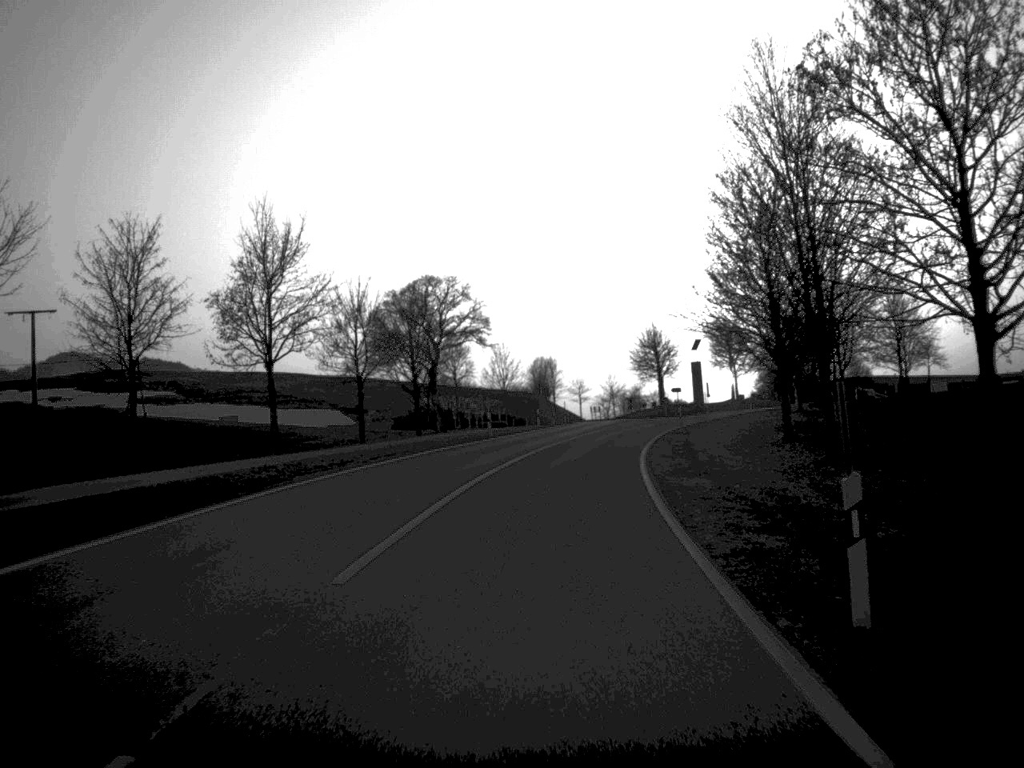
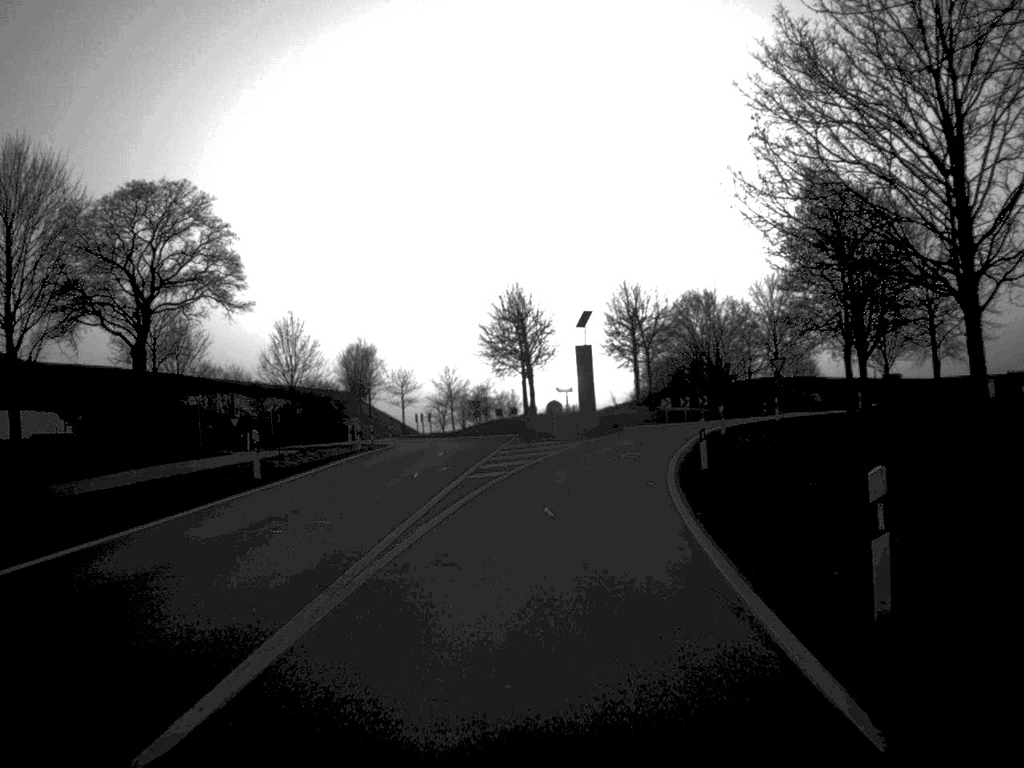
(+2.8, +44.6) m; +7°
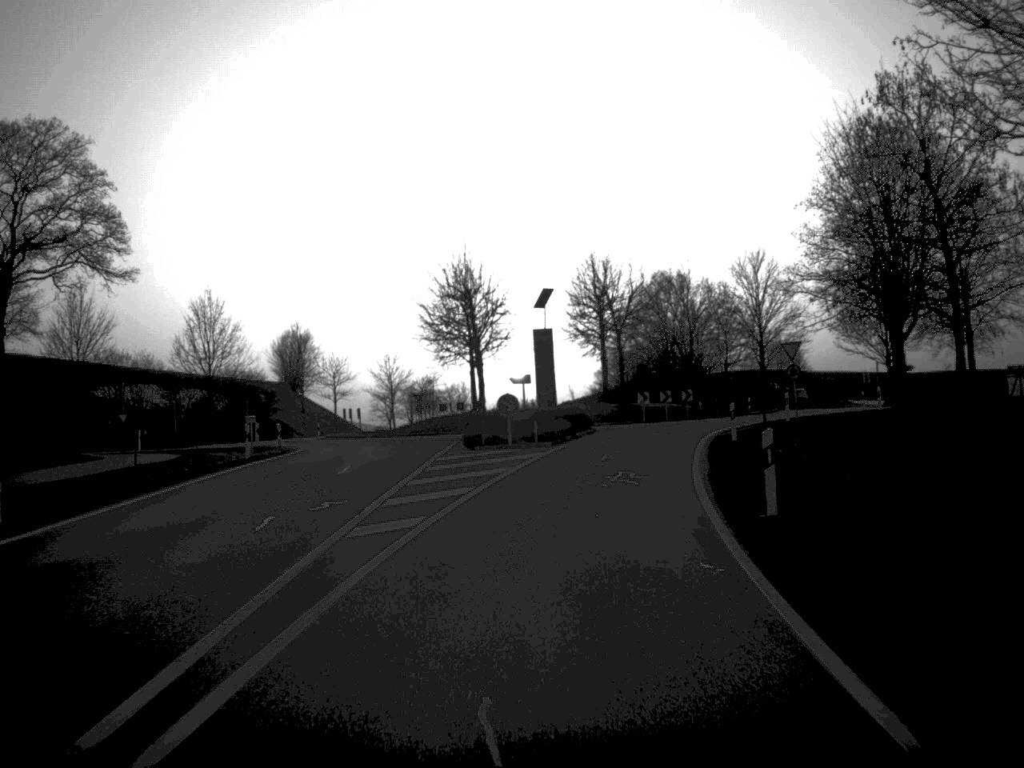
(+0.2, +11.8) m; +2°
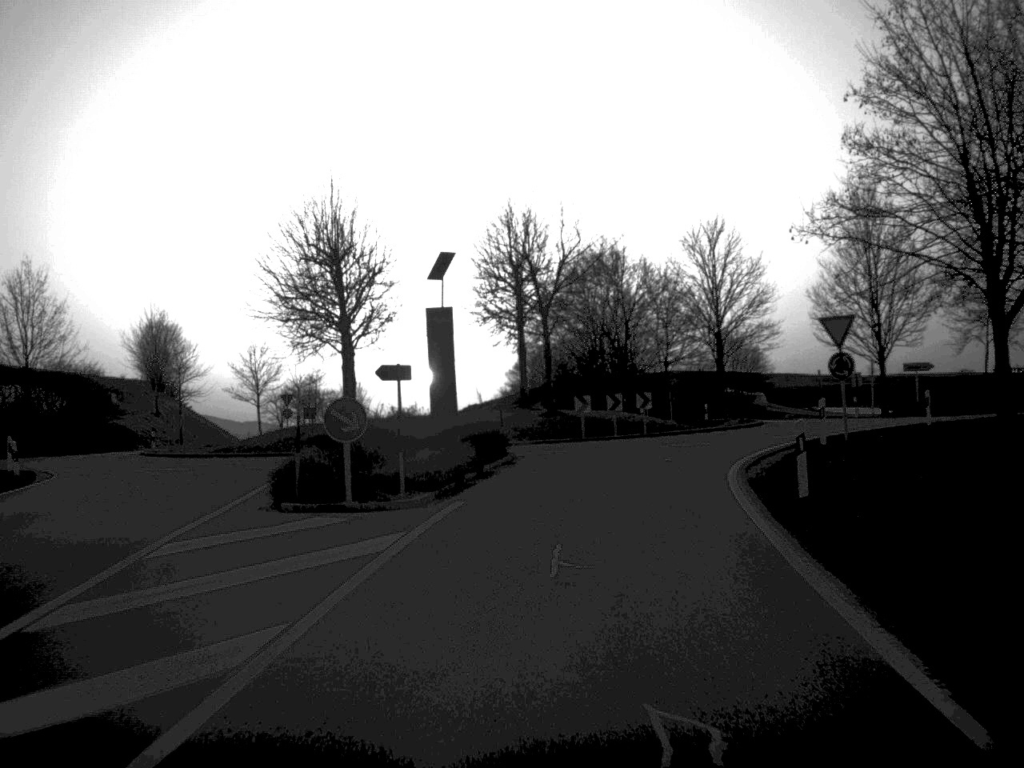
(+0.6, +17.5) m; +4°
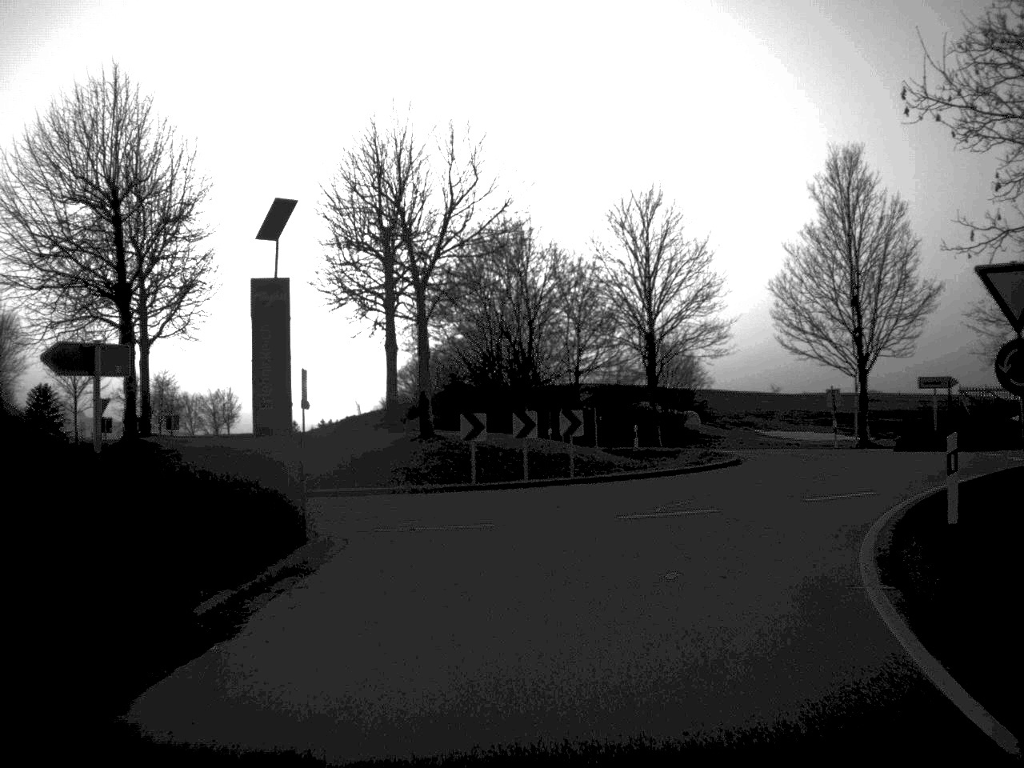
(+0.6, +14.7) m; +5°
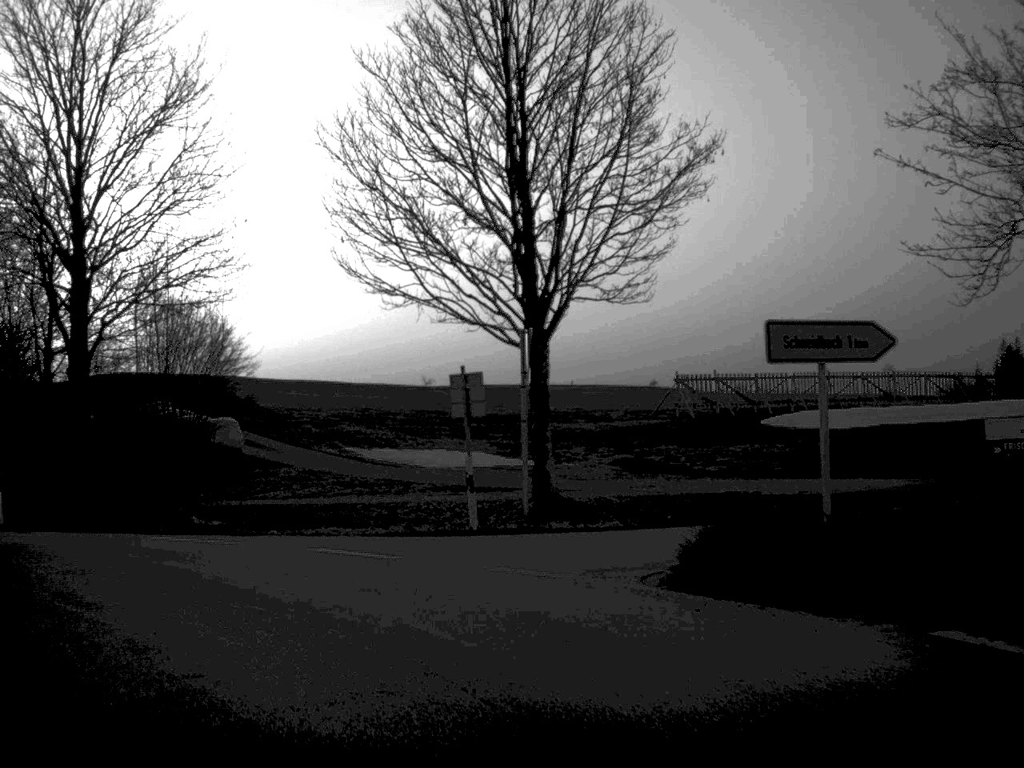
(+6.7, +27.4) m; +14°
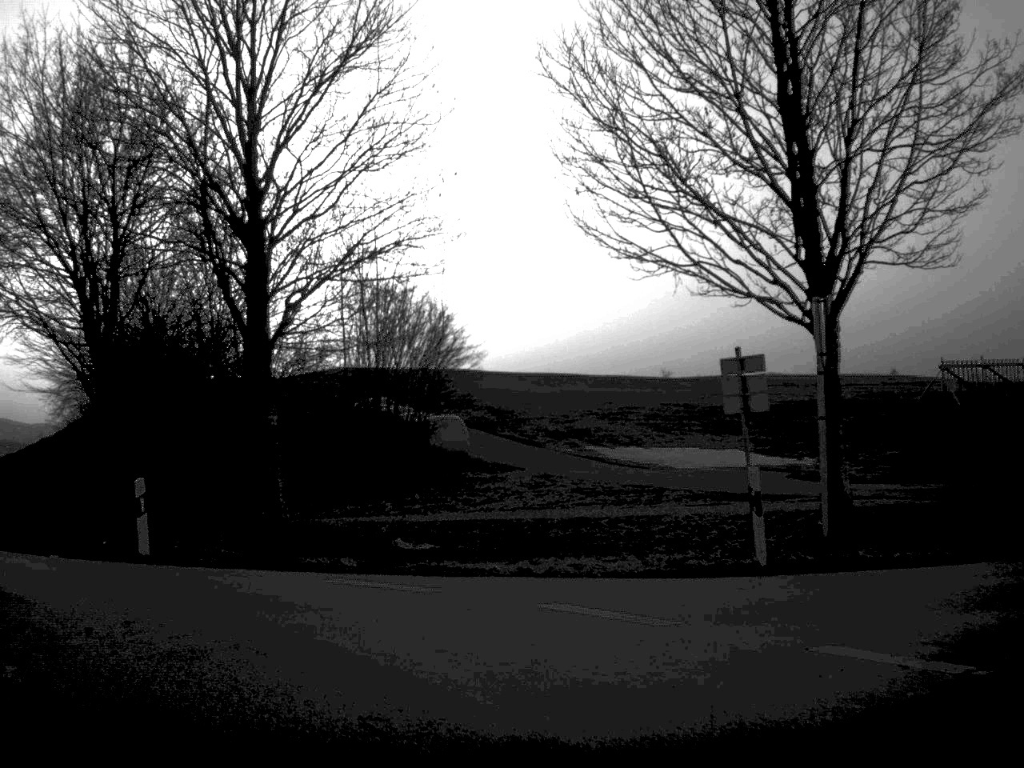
(-0.4, +4.3) m; -11°
